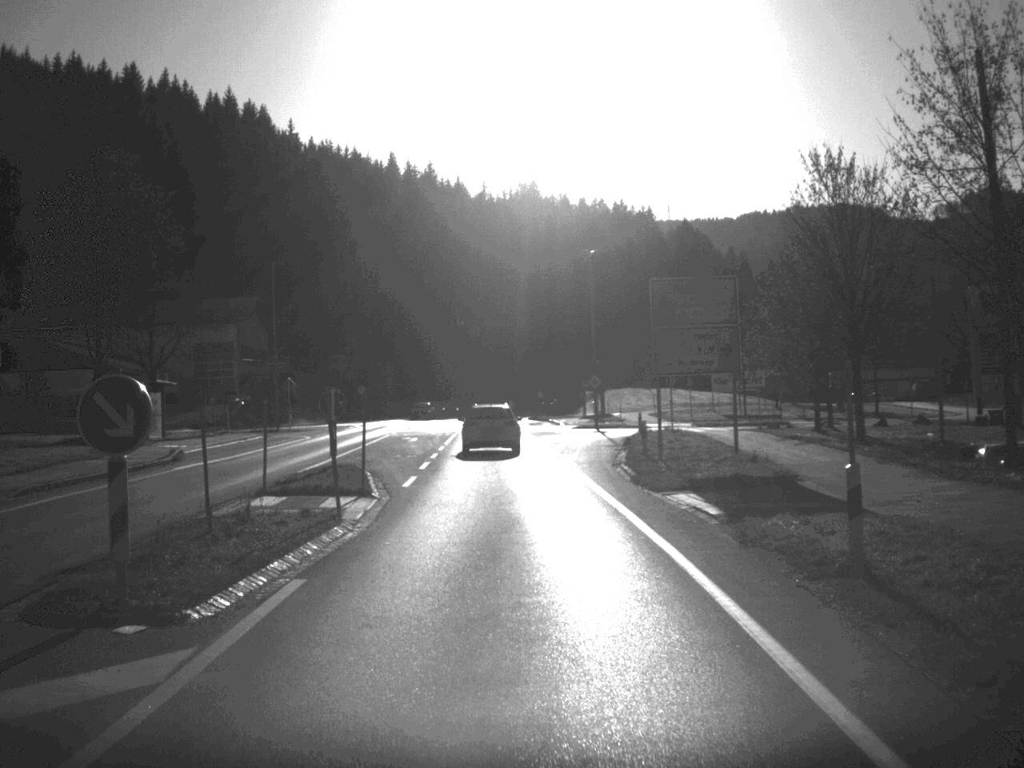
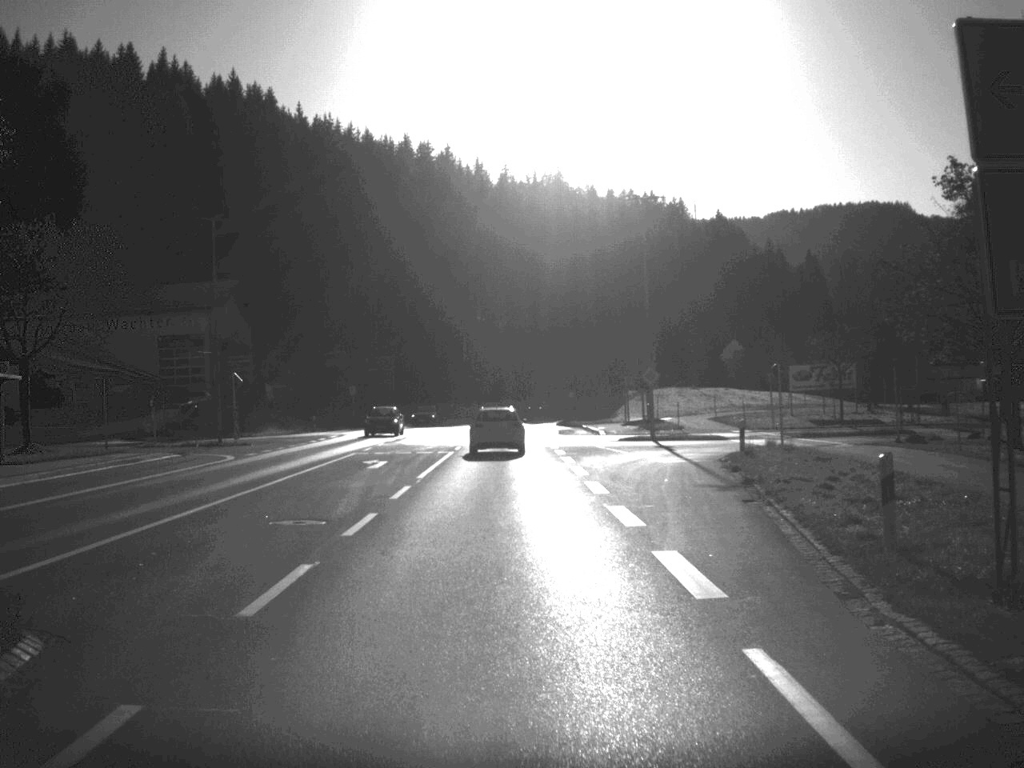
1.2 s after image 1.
(-0.2, +20.3) m; -1°
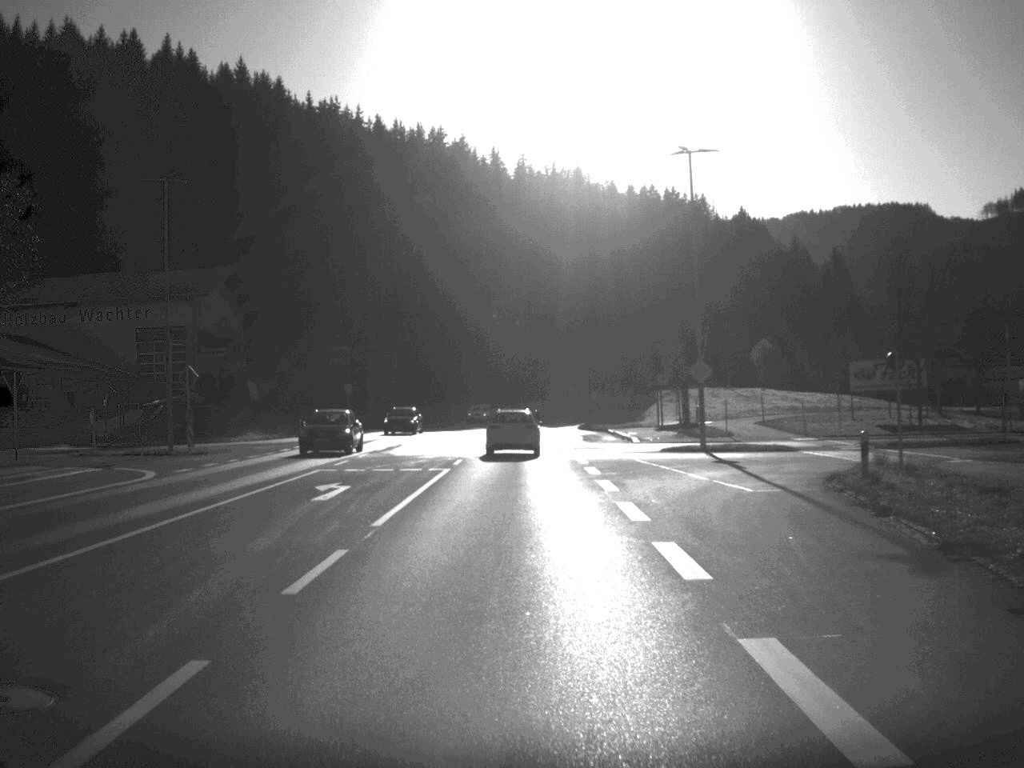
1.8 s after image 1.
(-0.1, +10.6) m; -1°
